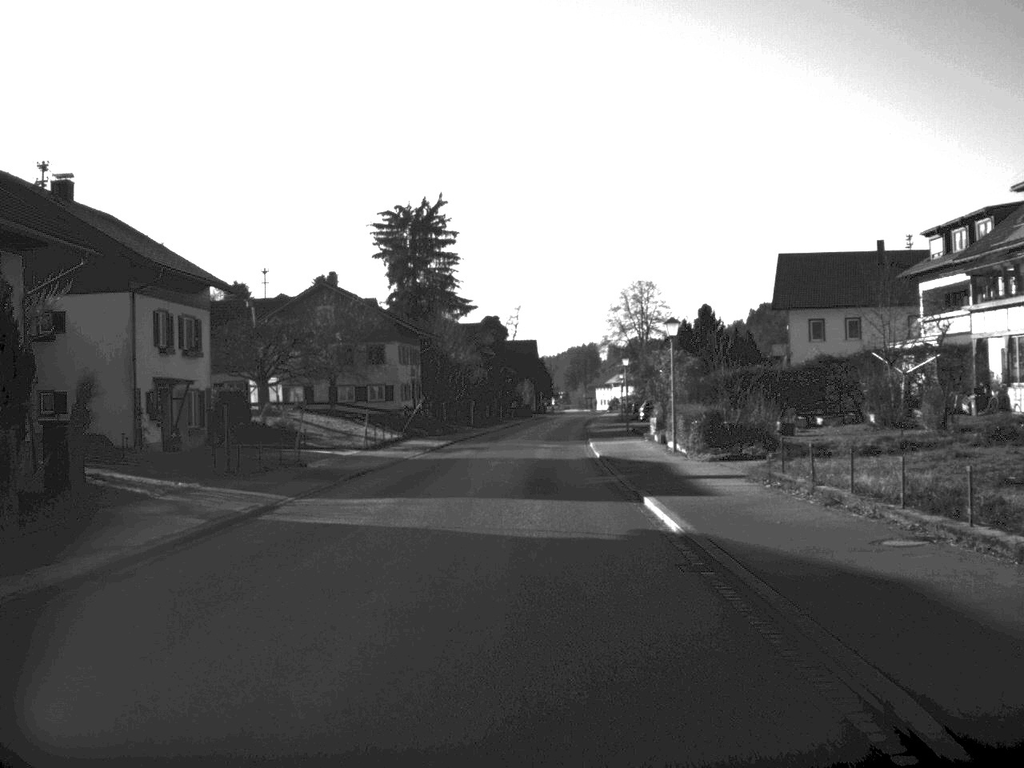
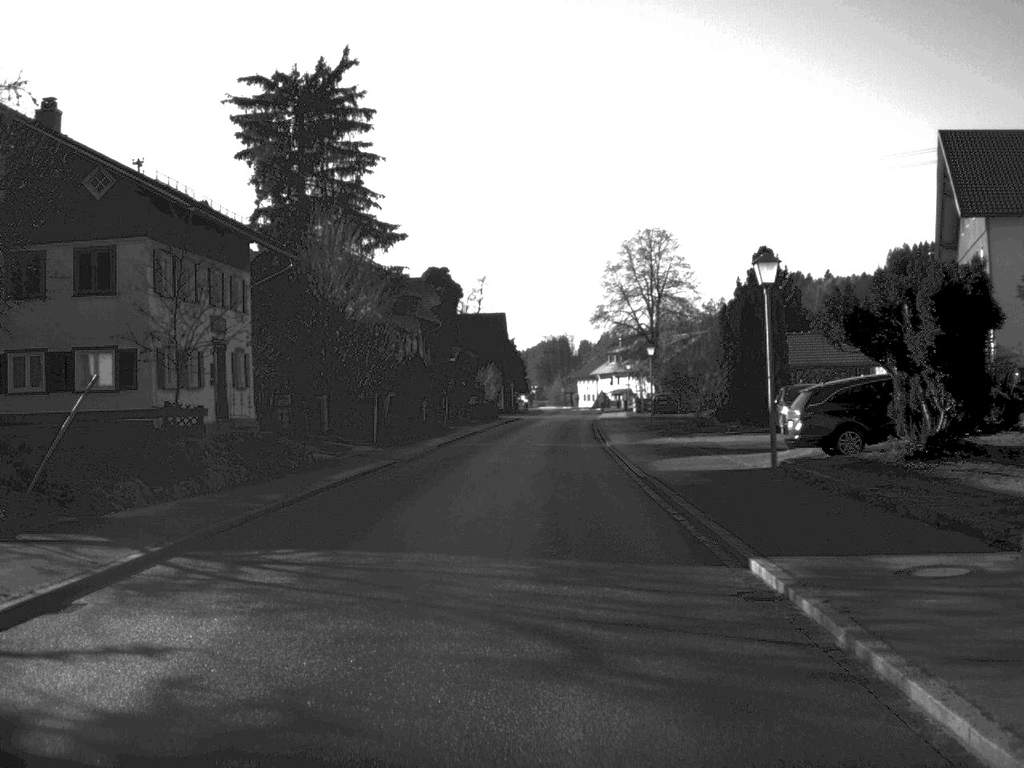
(+0.3, +43.7) m; +1°
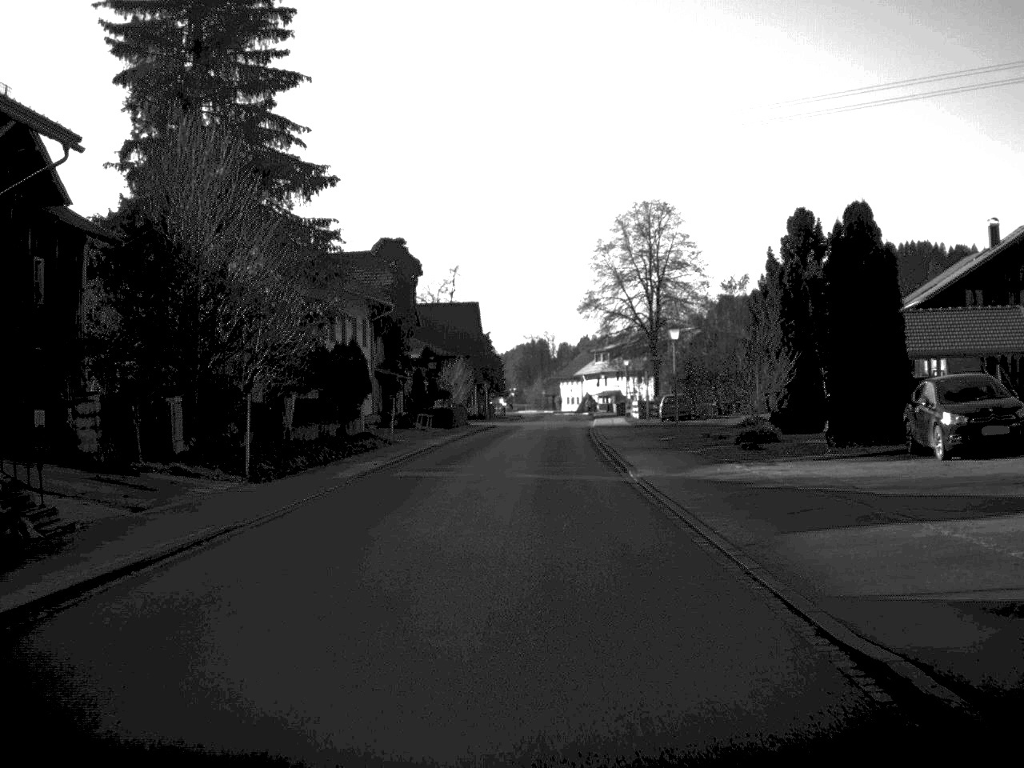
(+0.1, +17.3) m; +1°
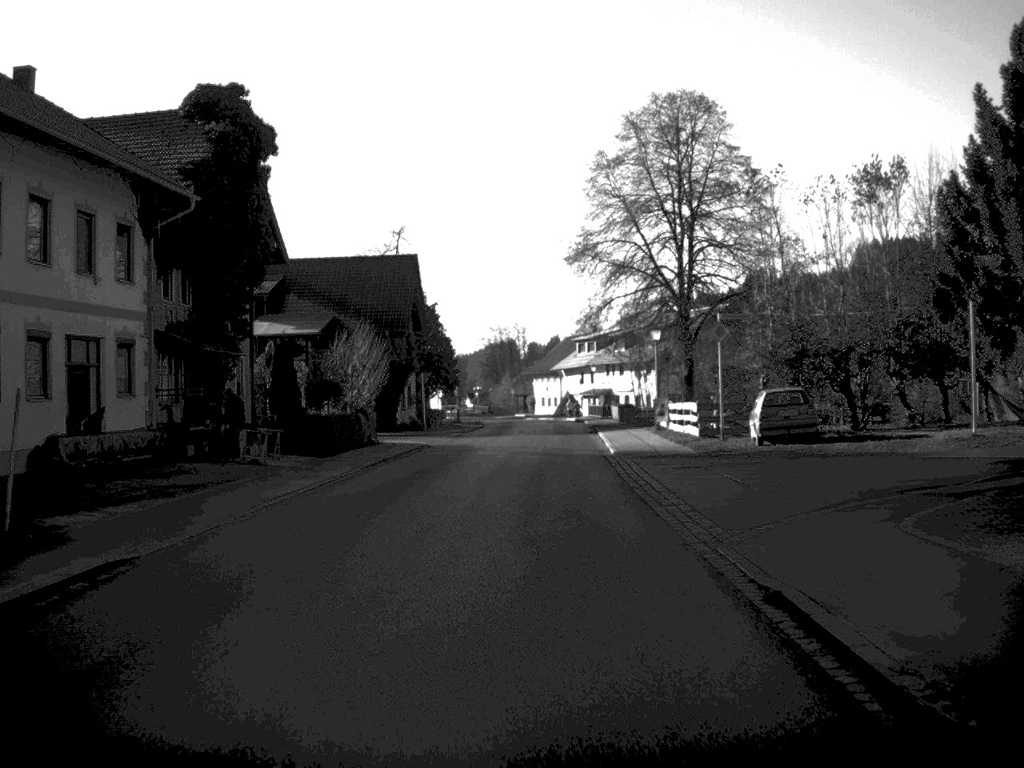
(+0.4, +34.6) m; +1°
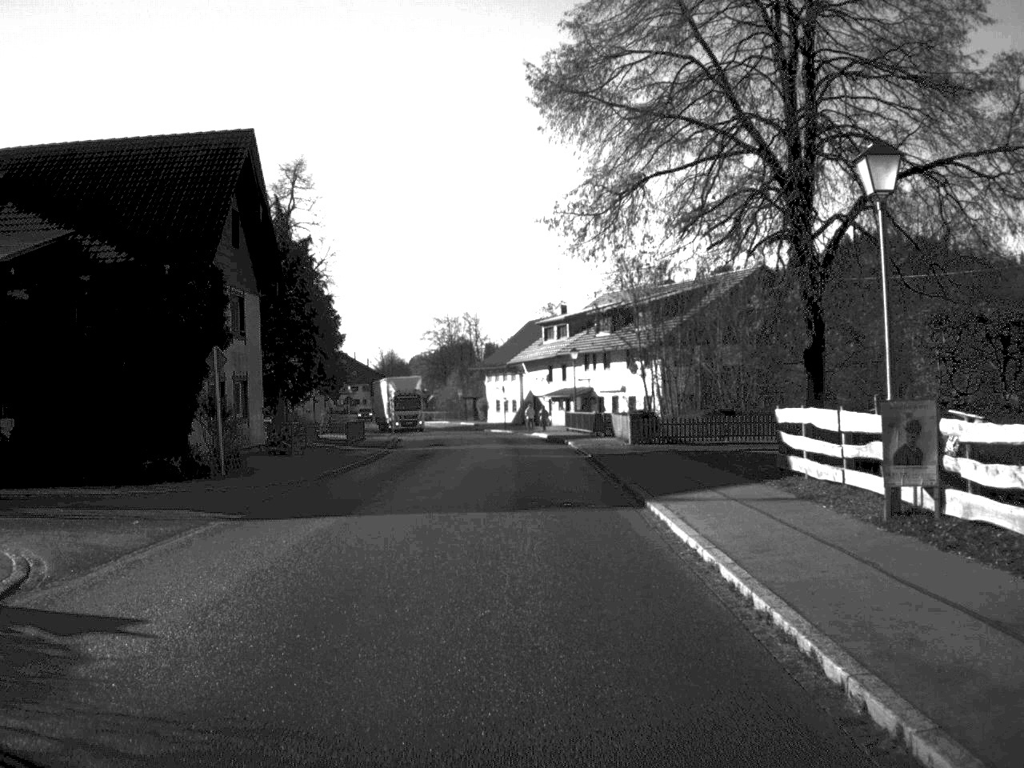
(+0.6, +34.2) m; +2°
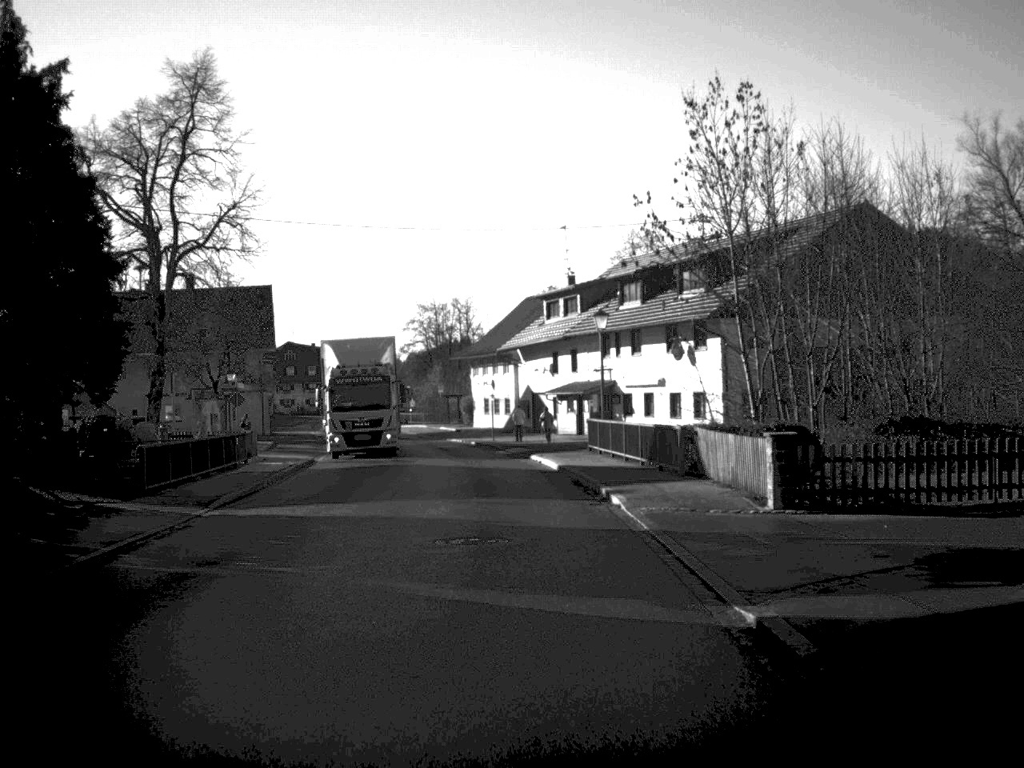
(+0.1, +25.2) m; 0°
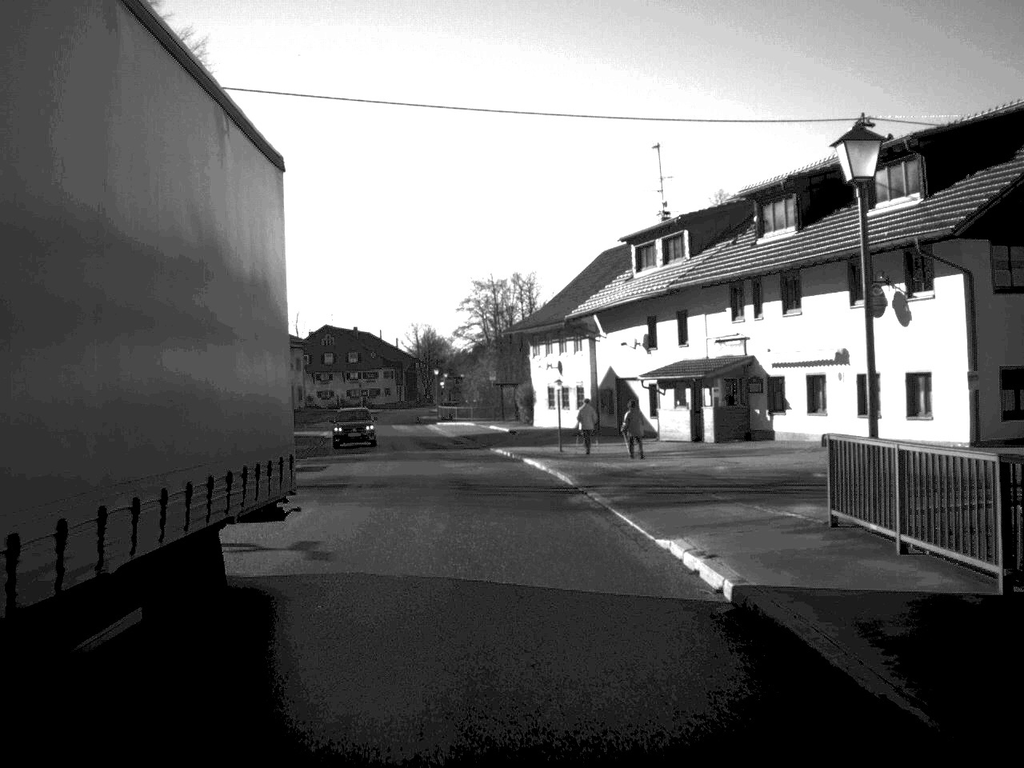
(-0.6, +23.4) m; -3°
